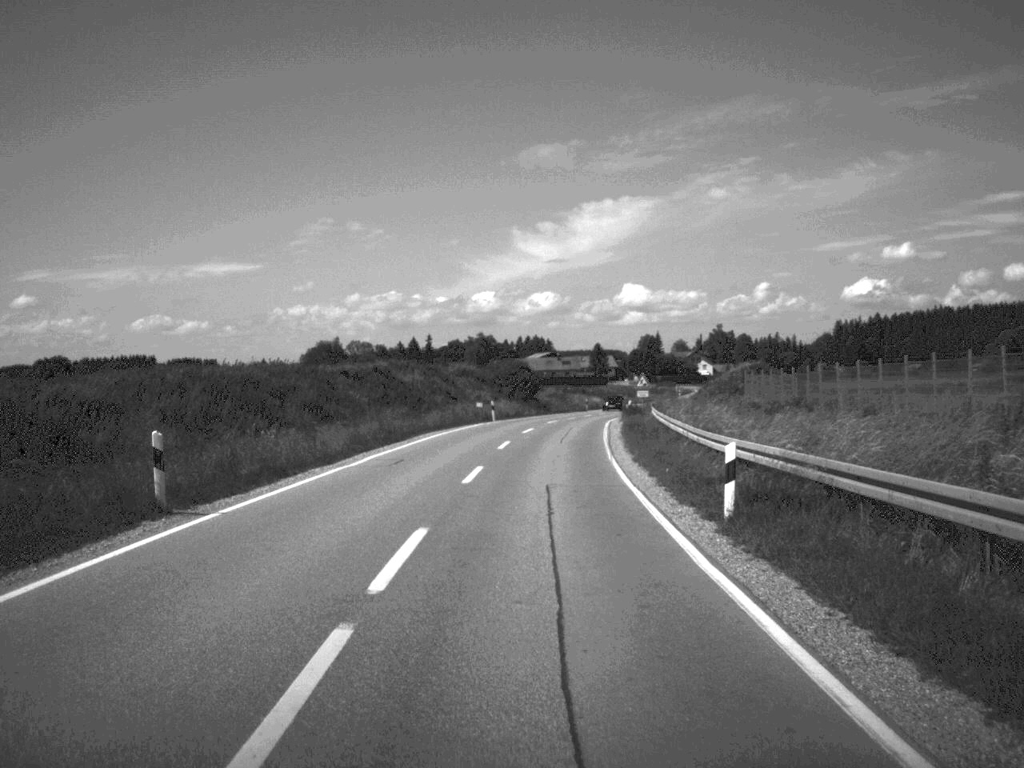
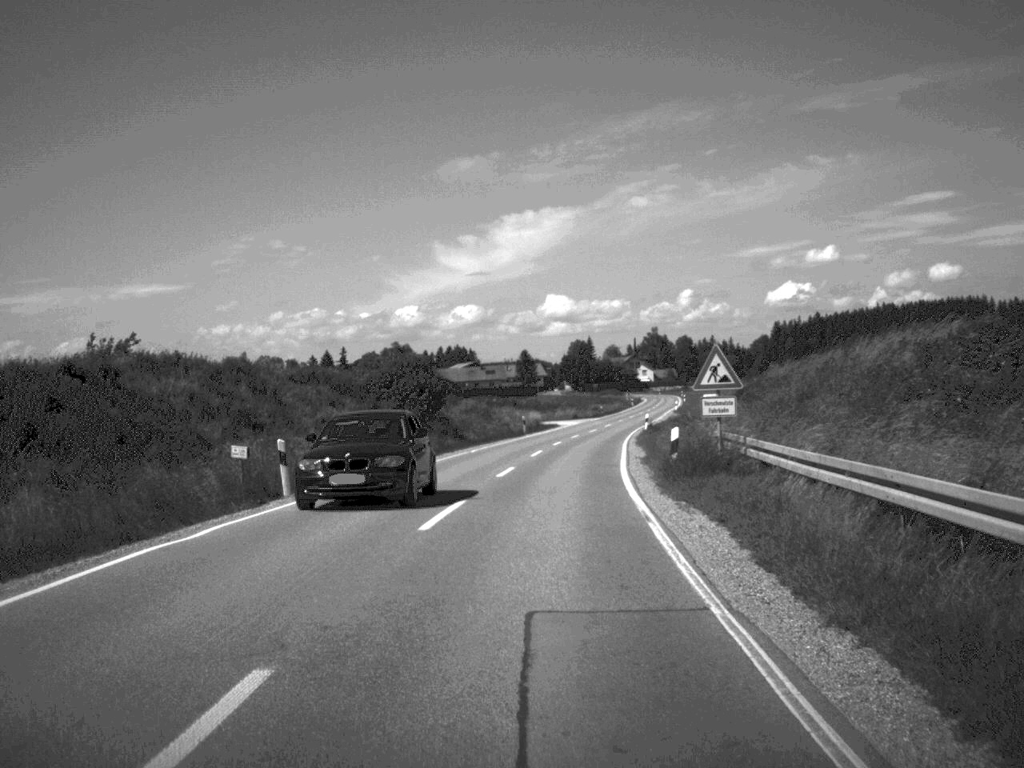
(+1.2, +42.0) m; +3°
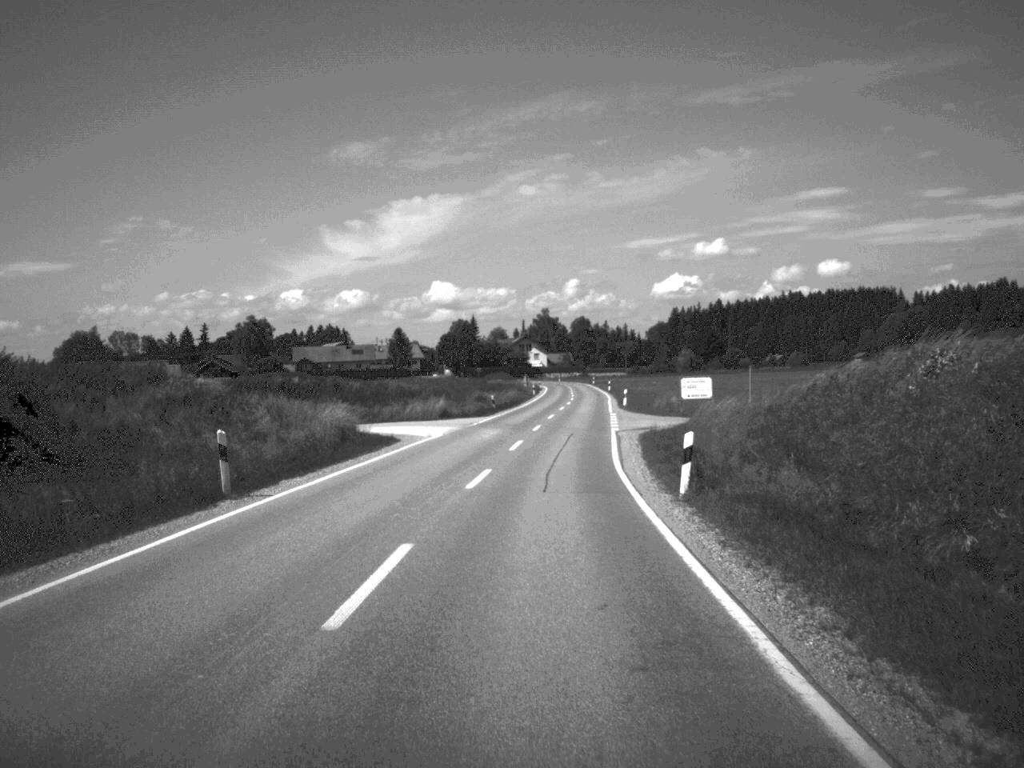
(+2.5, +52.4) m; +5°
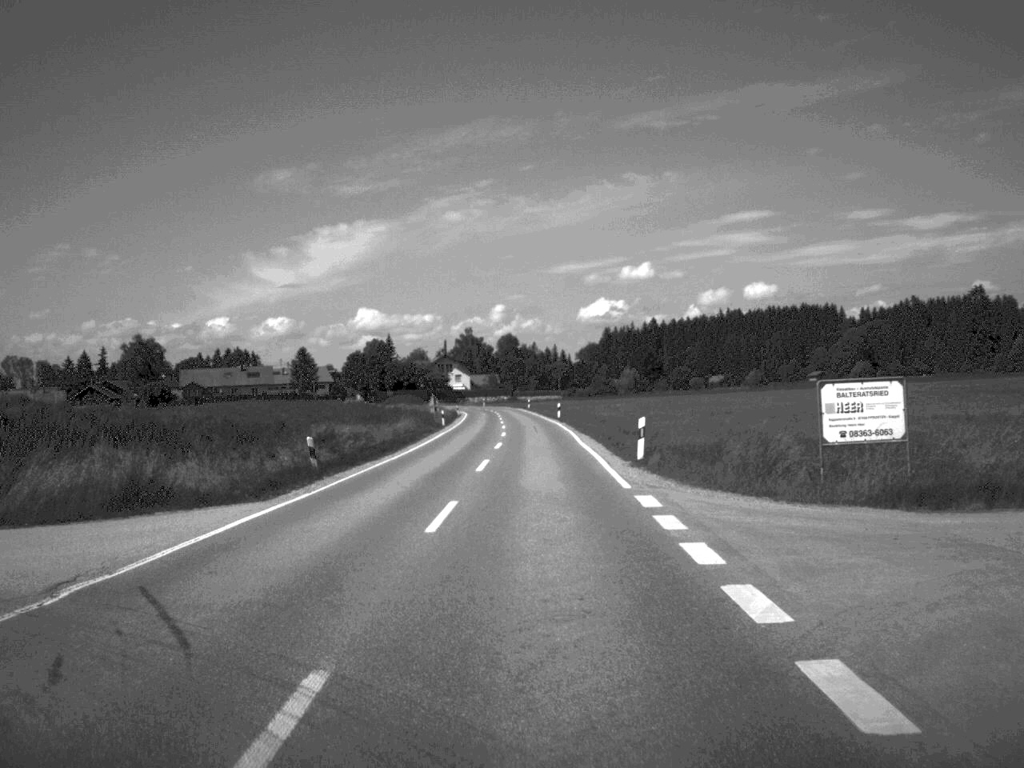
(+1.2, +40.7) m; +3°
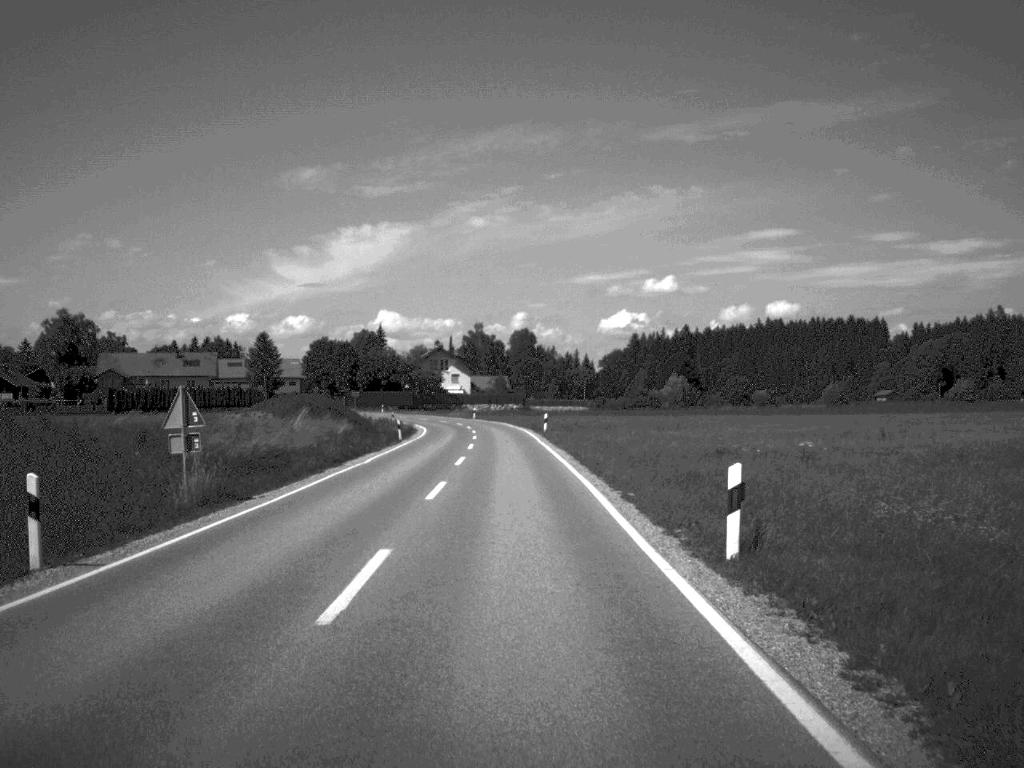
(0.0, +63.6) m; -1°
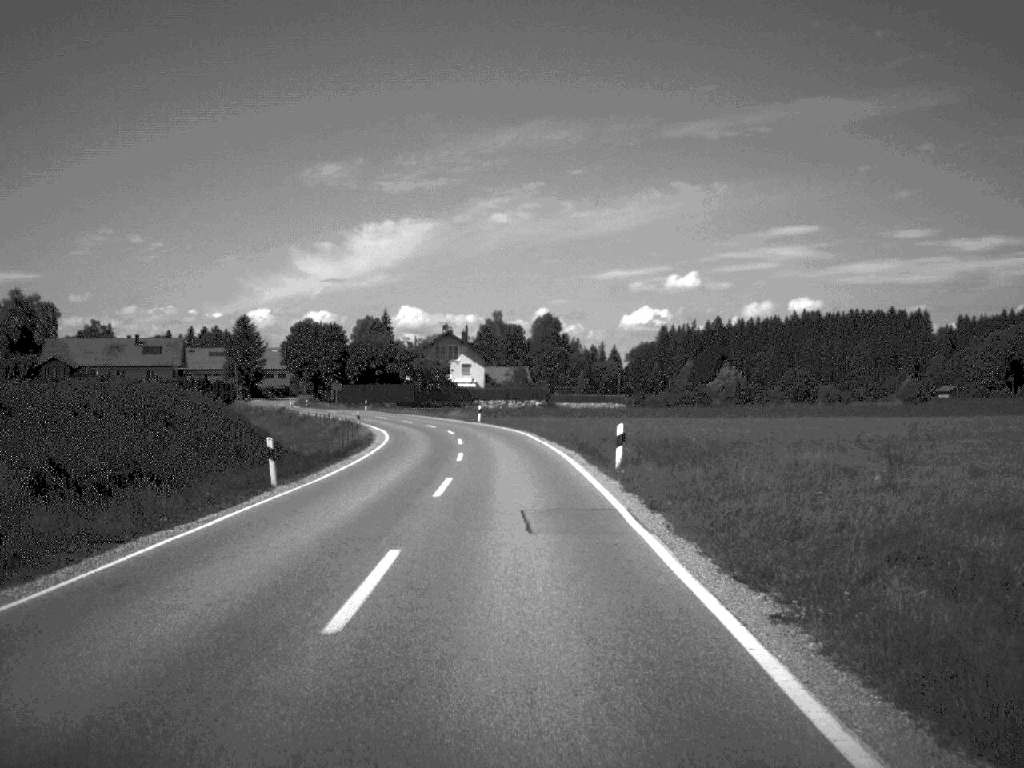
(-0.5, +35.6) m; -1°
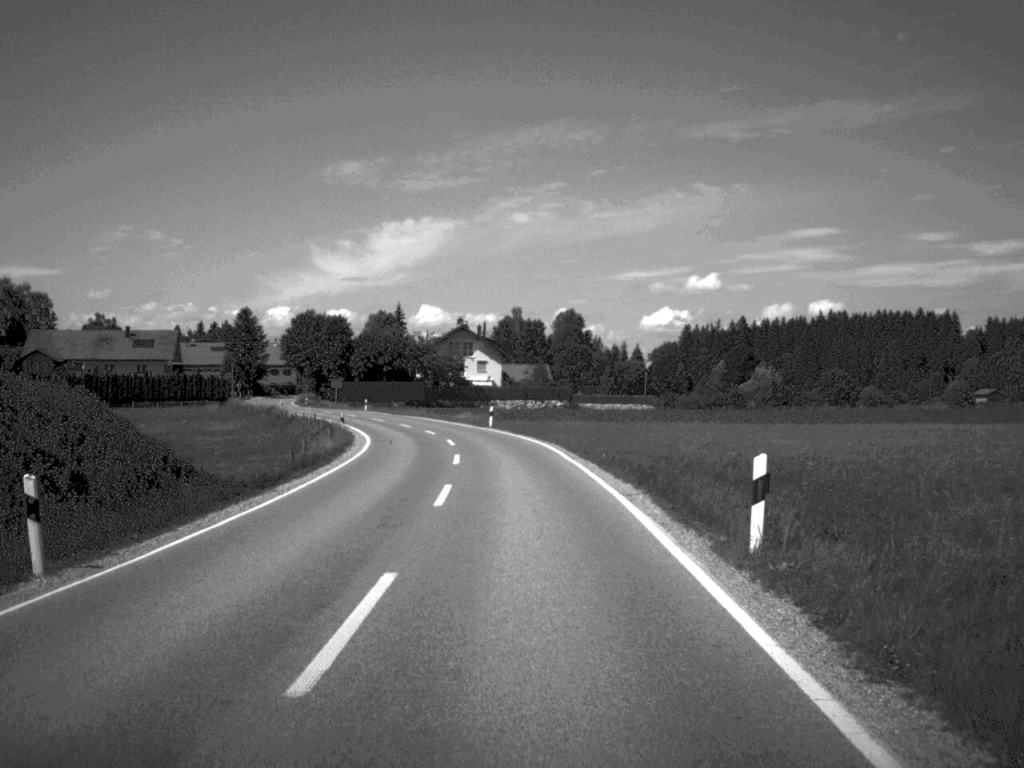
(-0.1, +13.6) m; -1°
